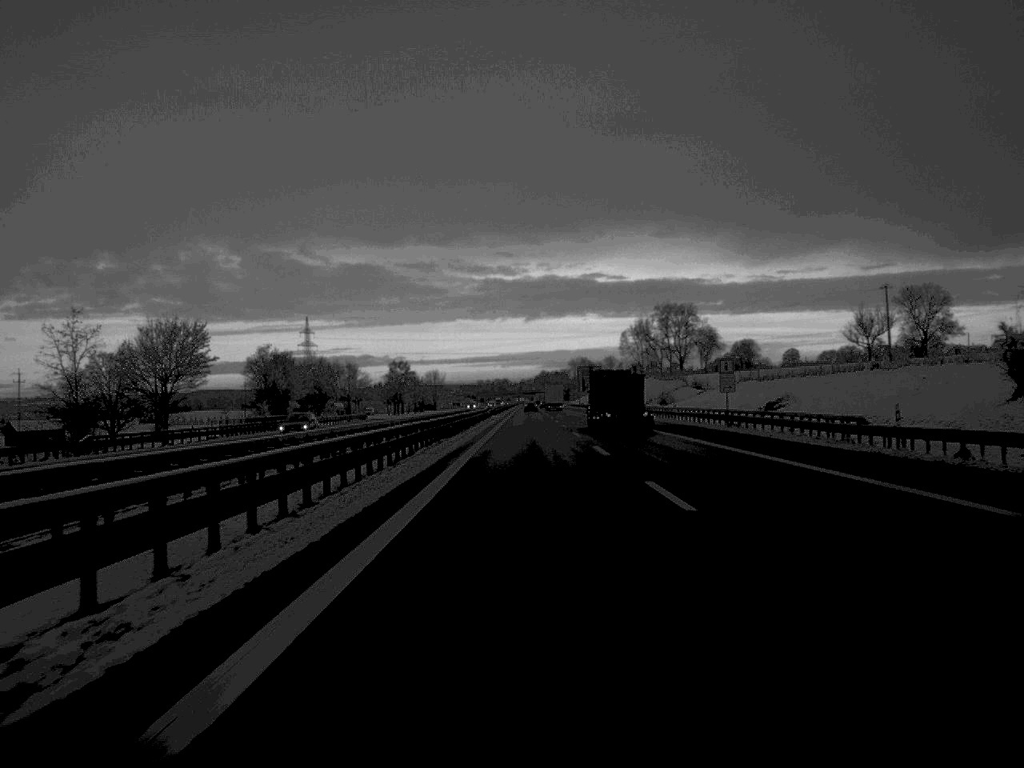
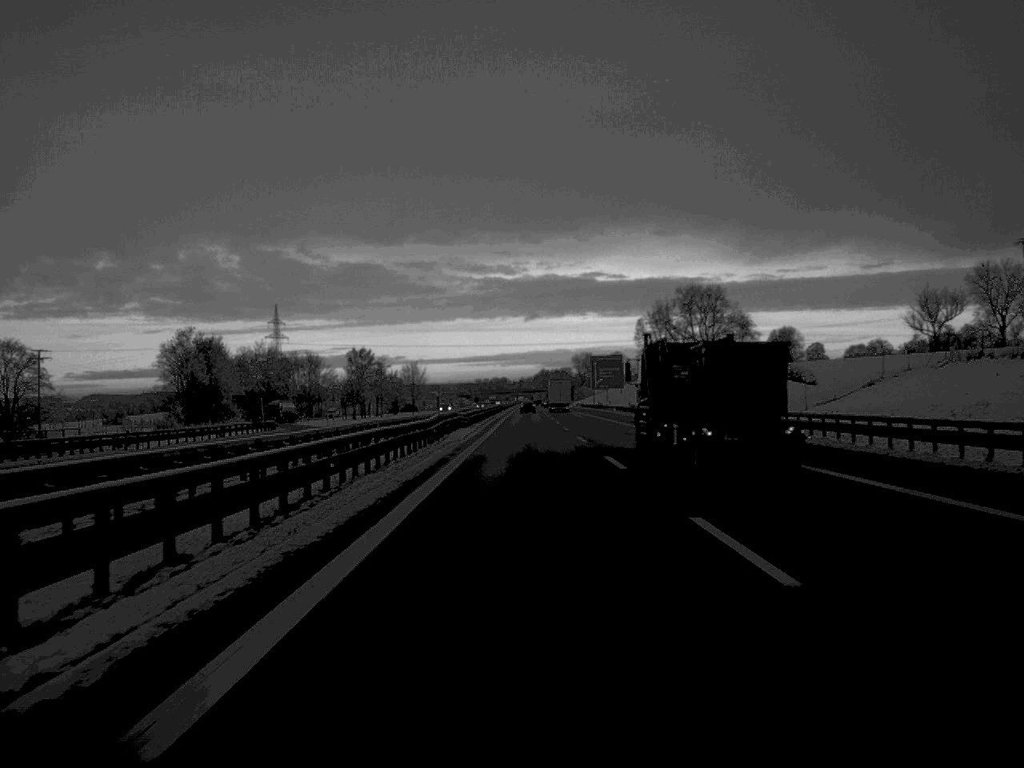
(0.0, +60.9) m; 0°
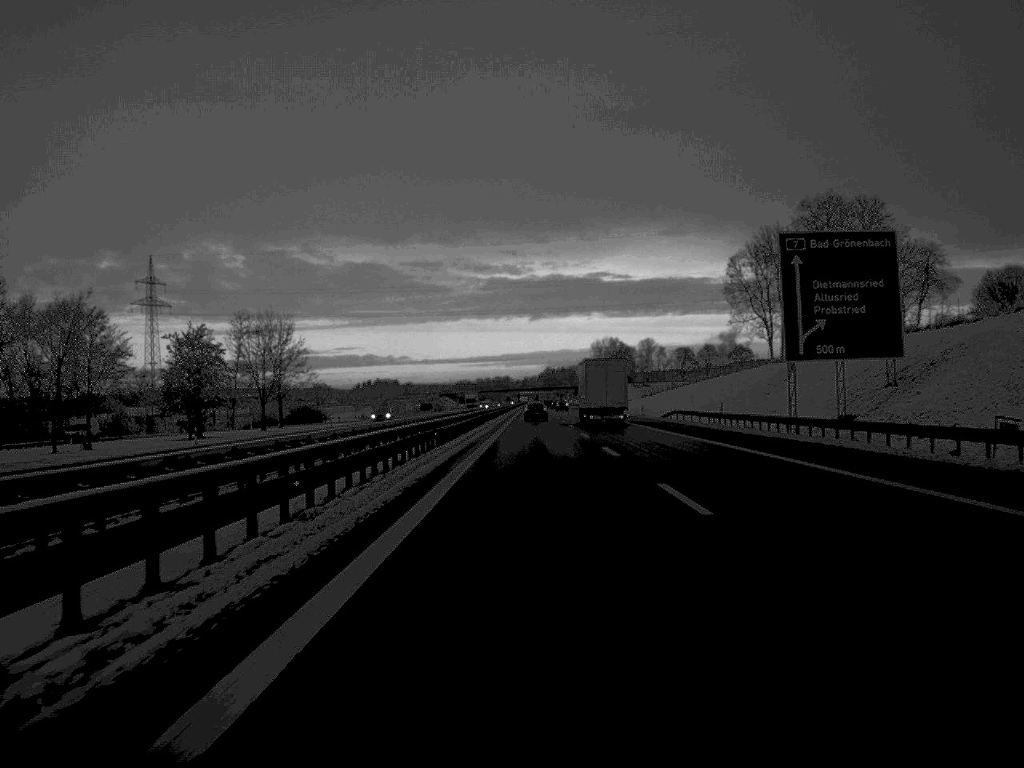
(-0.3, +154.2) m; 0°
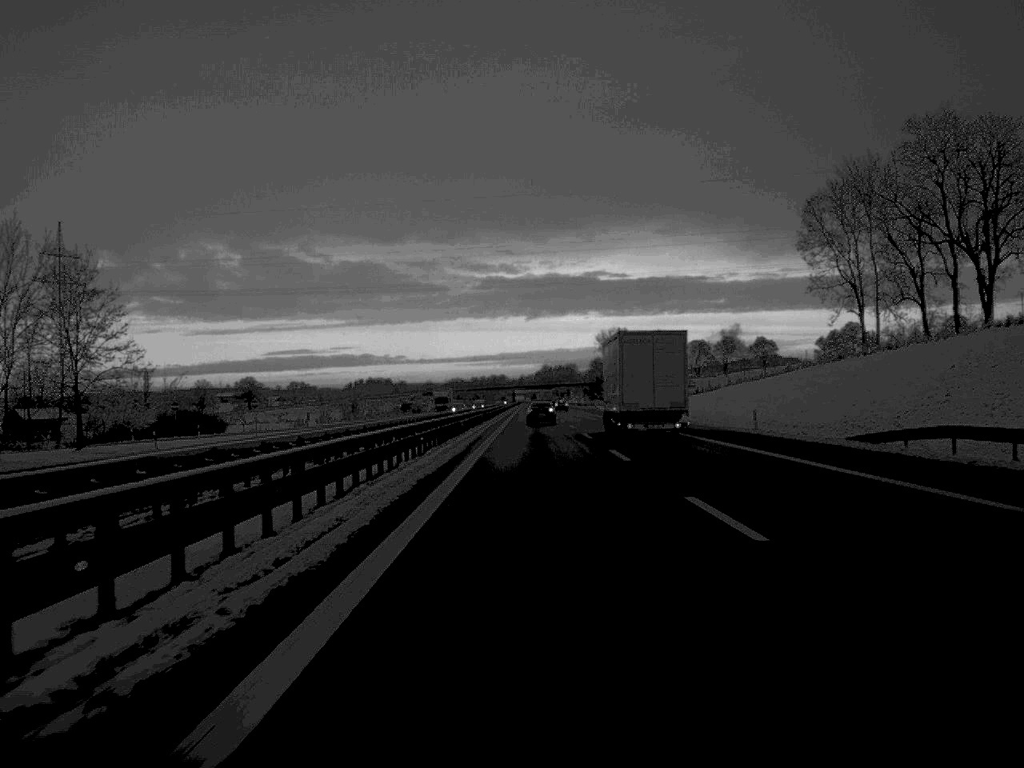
(0.0, +57.1) m; 0°
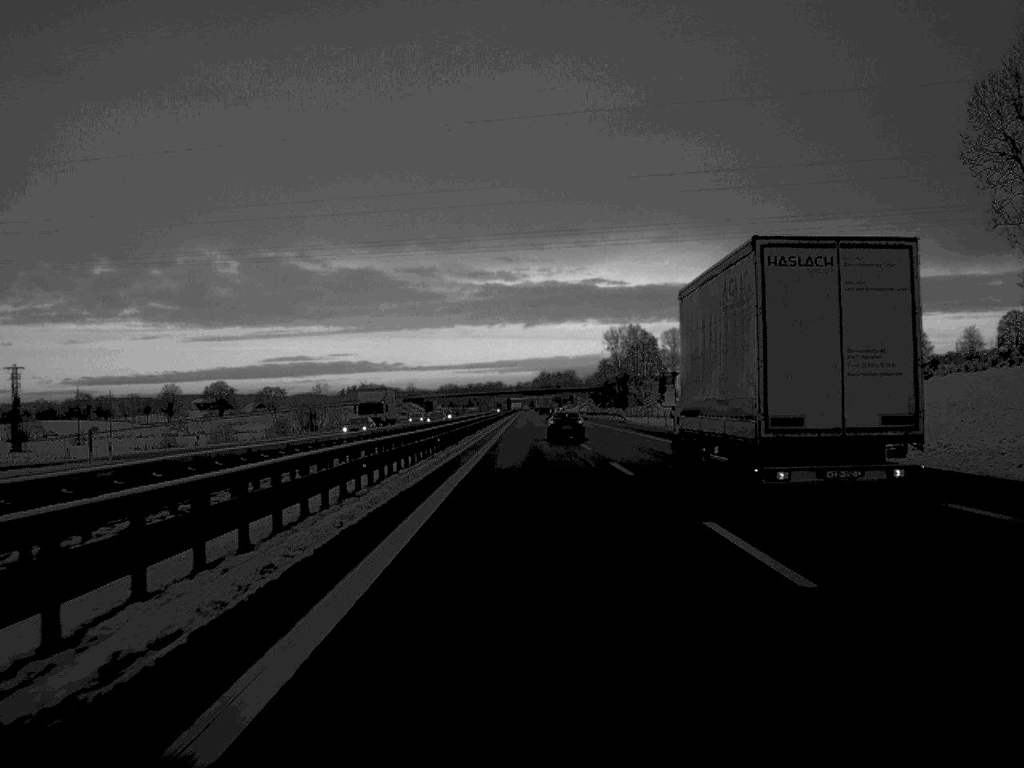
(+0.1, +56.7) m; 0°
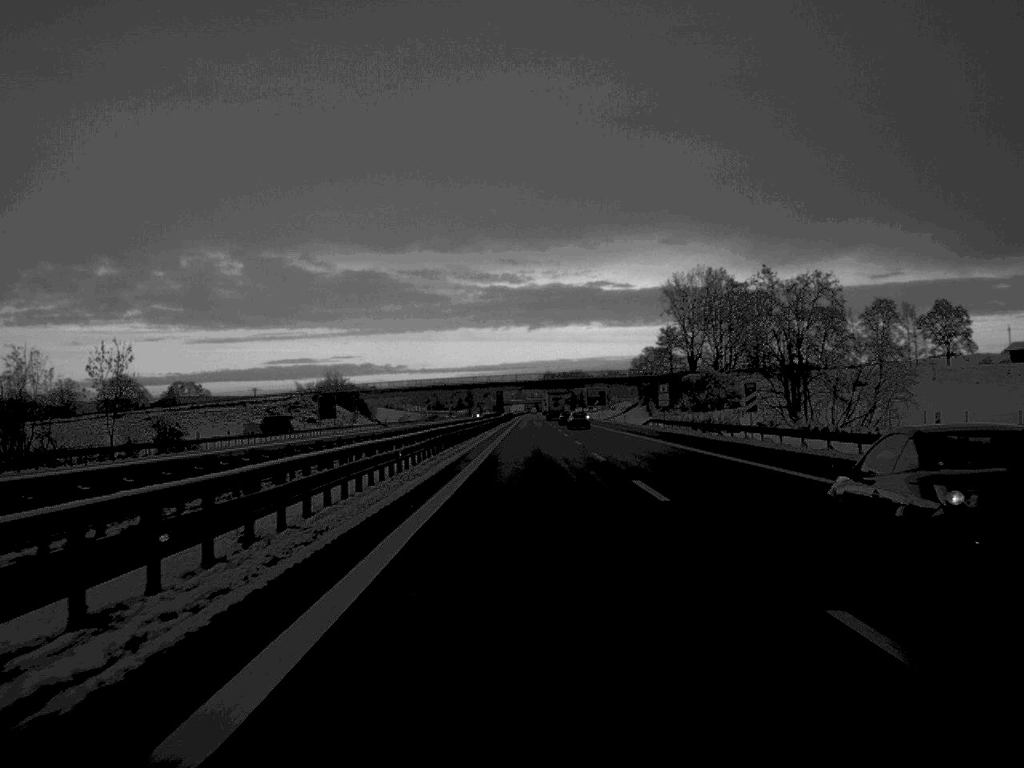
(-0.2, +150.8) m; 0°
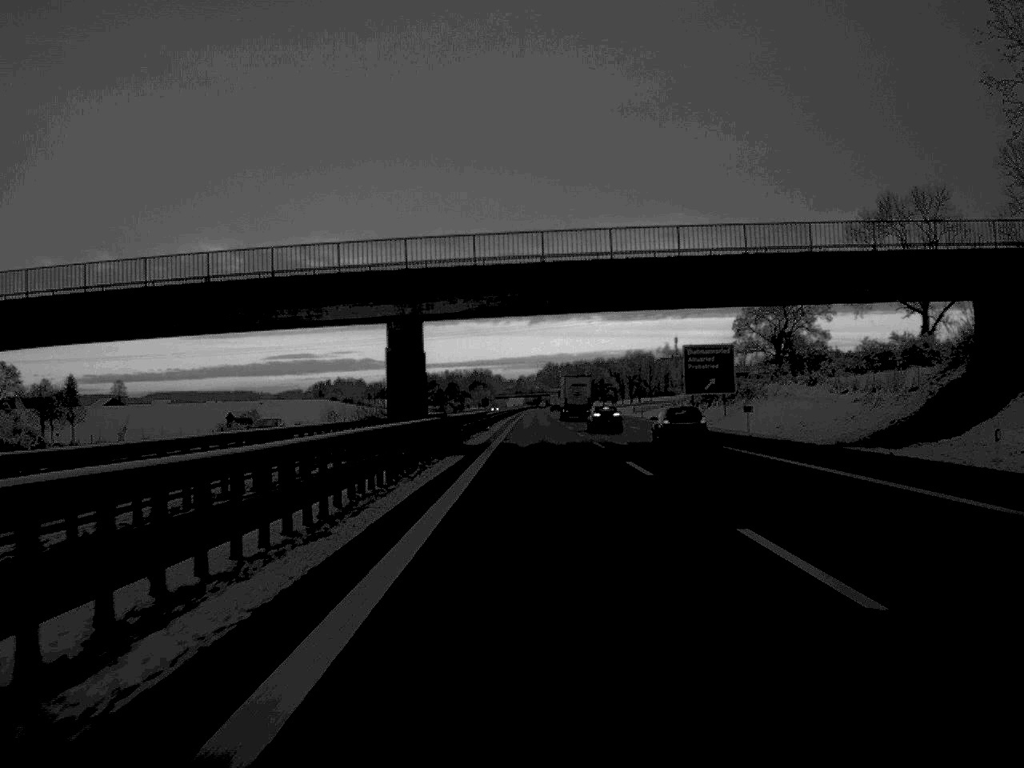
(0.0, +156.0) m; 0°
